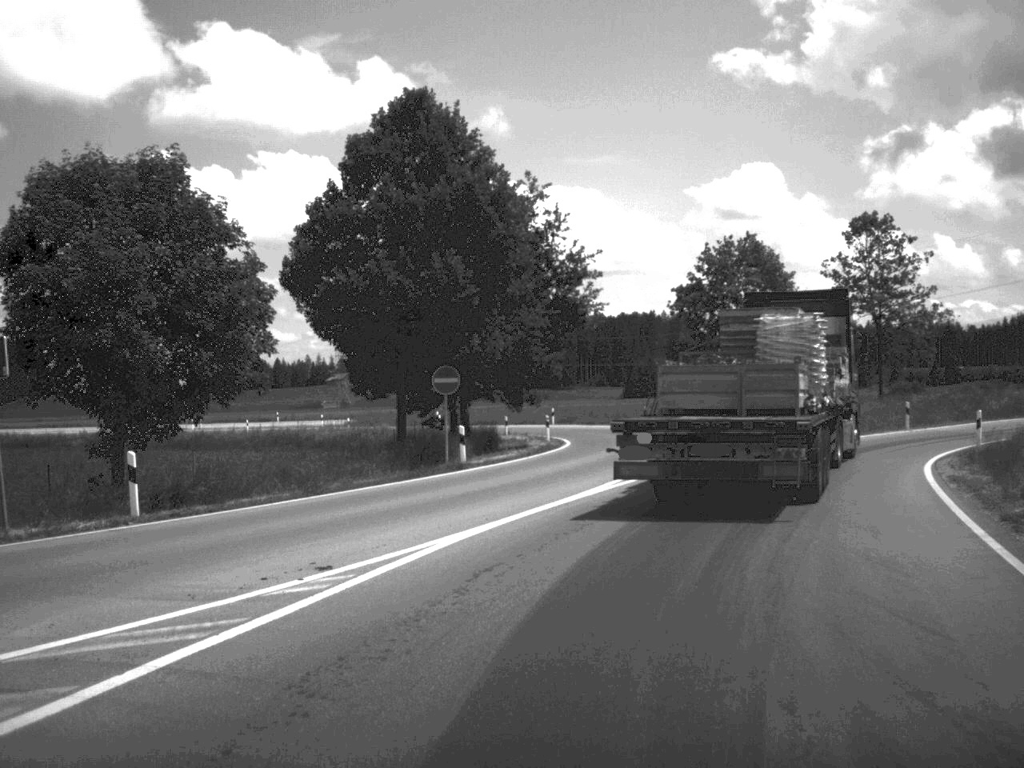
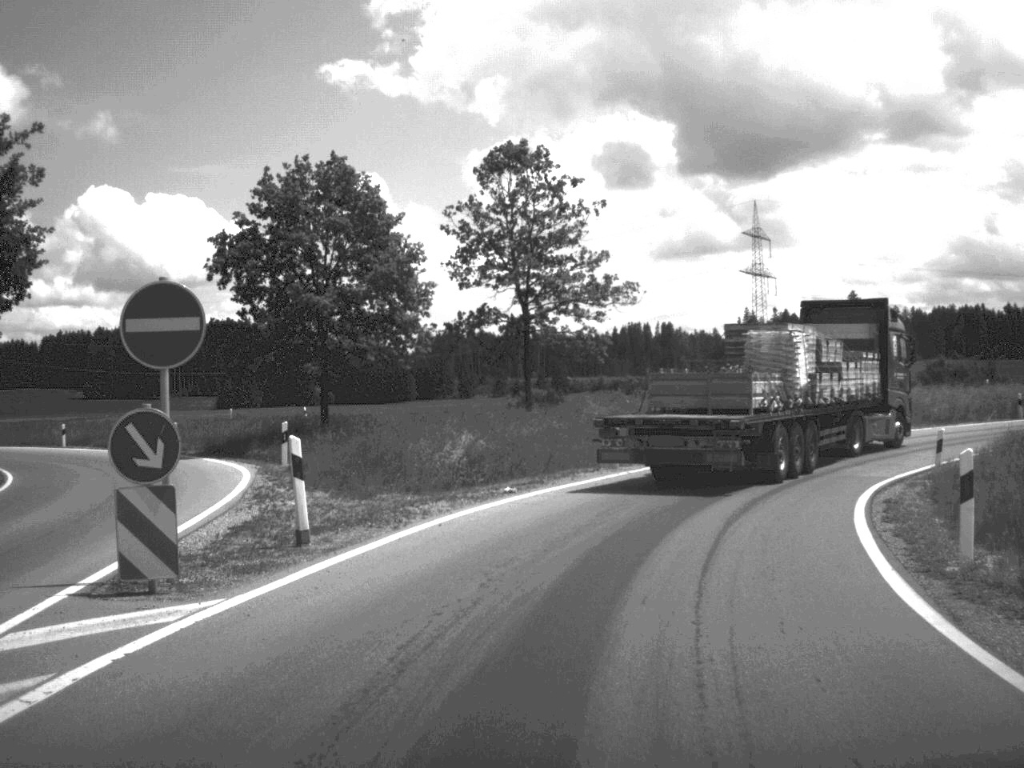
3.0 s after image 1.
(+3.7, +21.8) m; +17°
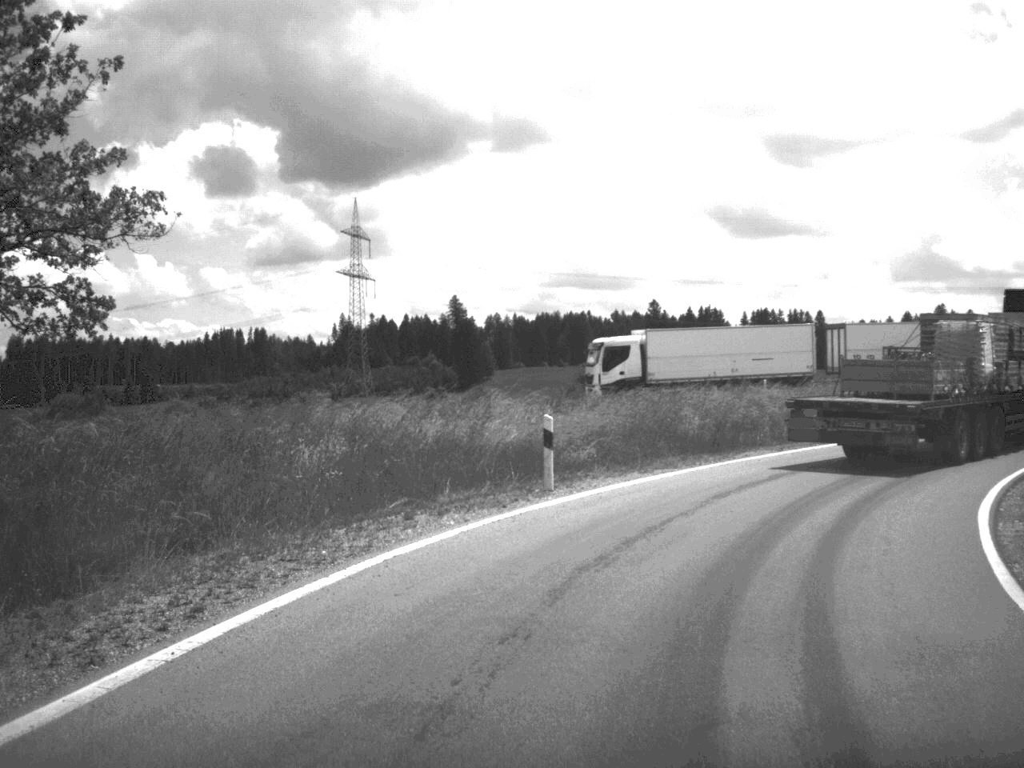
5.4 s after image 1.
(+2.8, +21.0) m; +18°
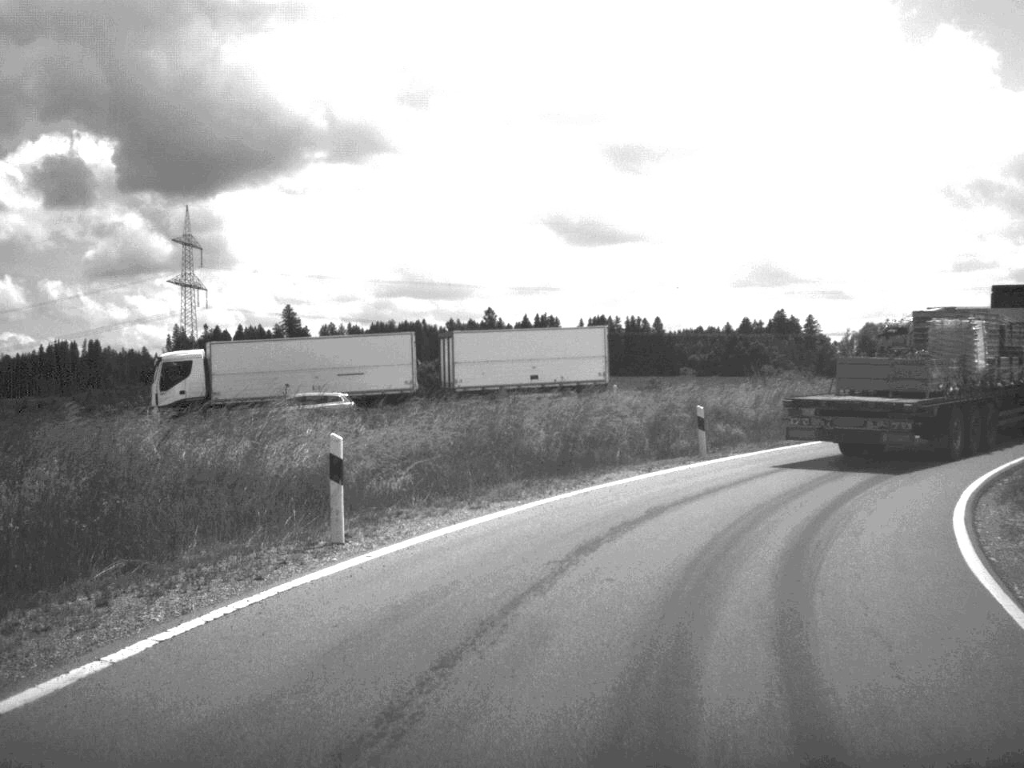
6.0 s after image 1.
(+0.3, +5.4) m; +7°
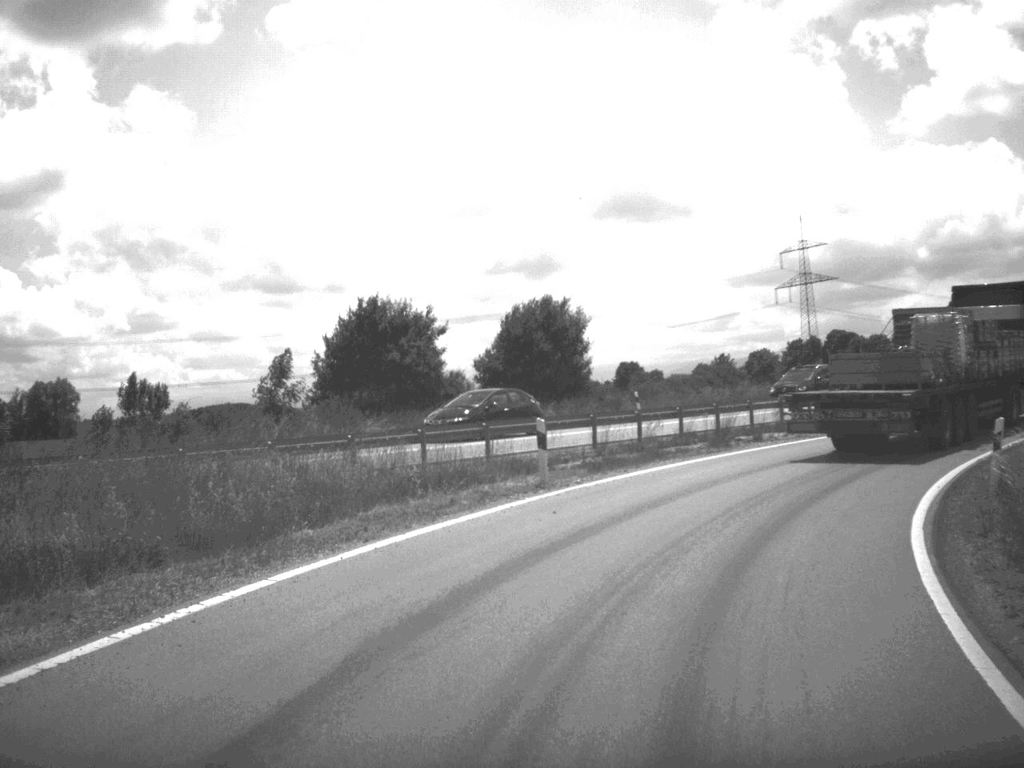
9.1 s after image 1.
(+10.0, +29.0) m; +37°
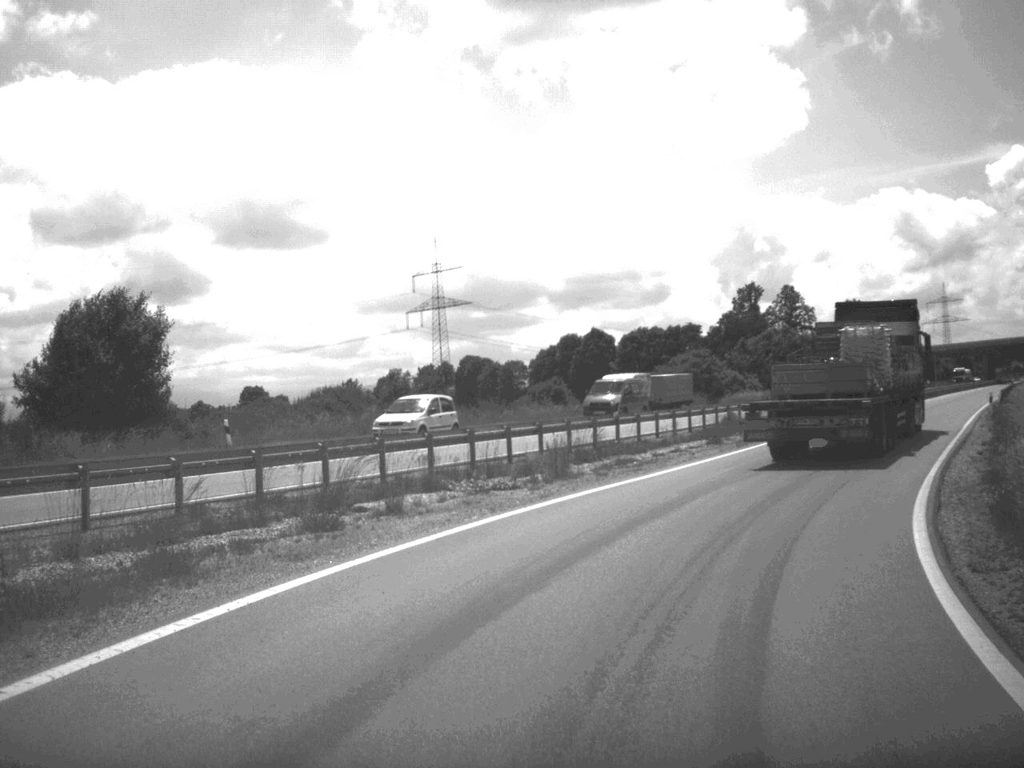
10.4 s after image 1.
(+2.0, +14.2) m; +17°
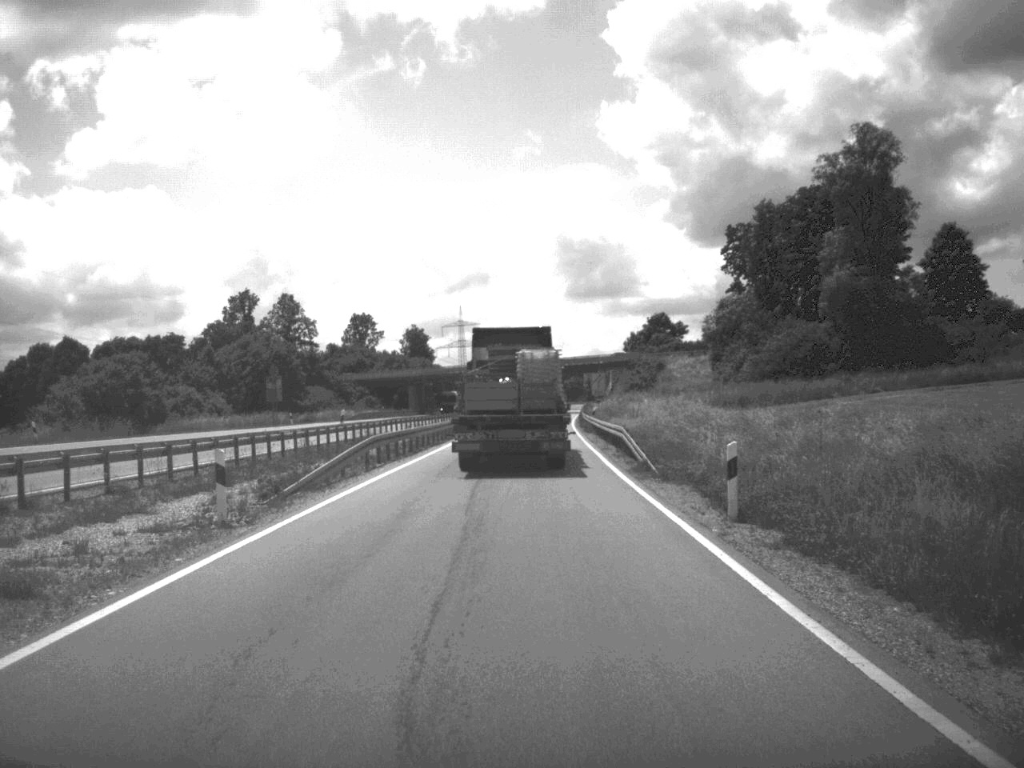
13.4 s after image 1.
(+8.6, +32.9) m; +21°
